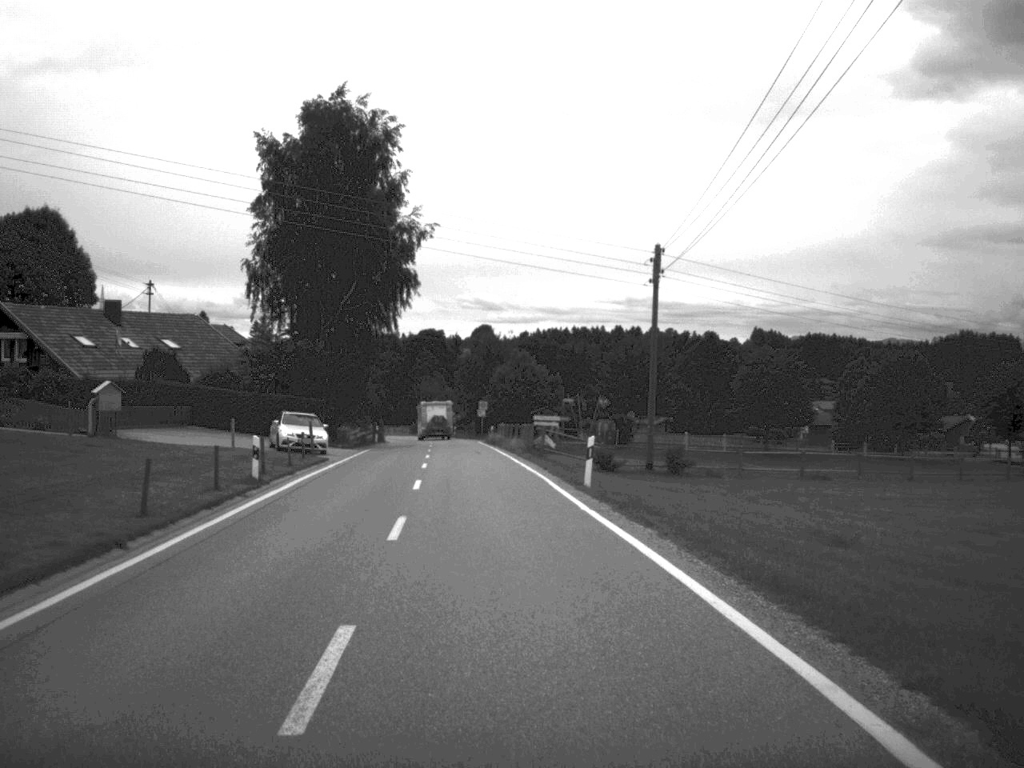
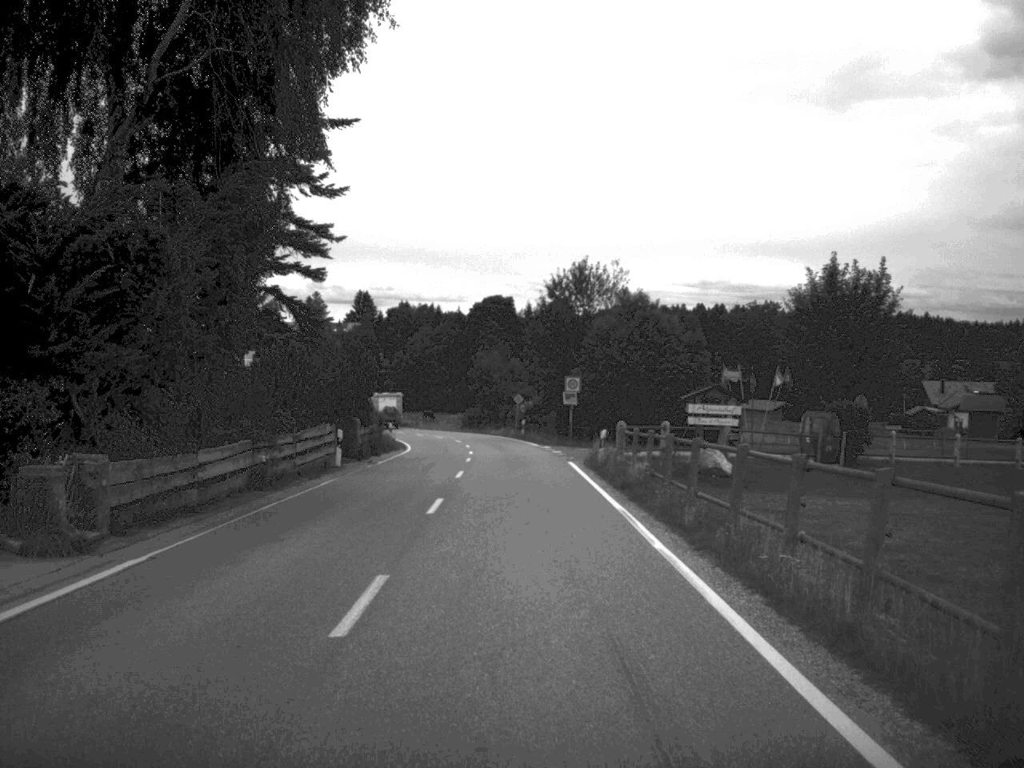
(-1.9, +41.6) m; -3°
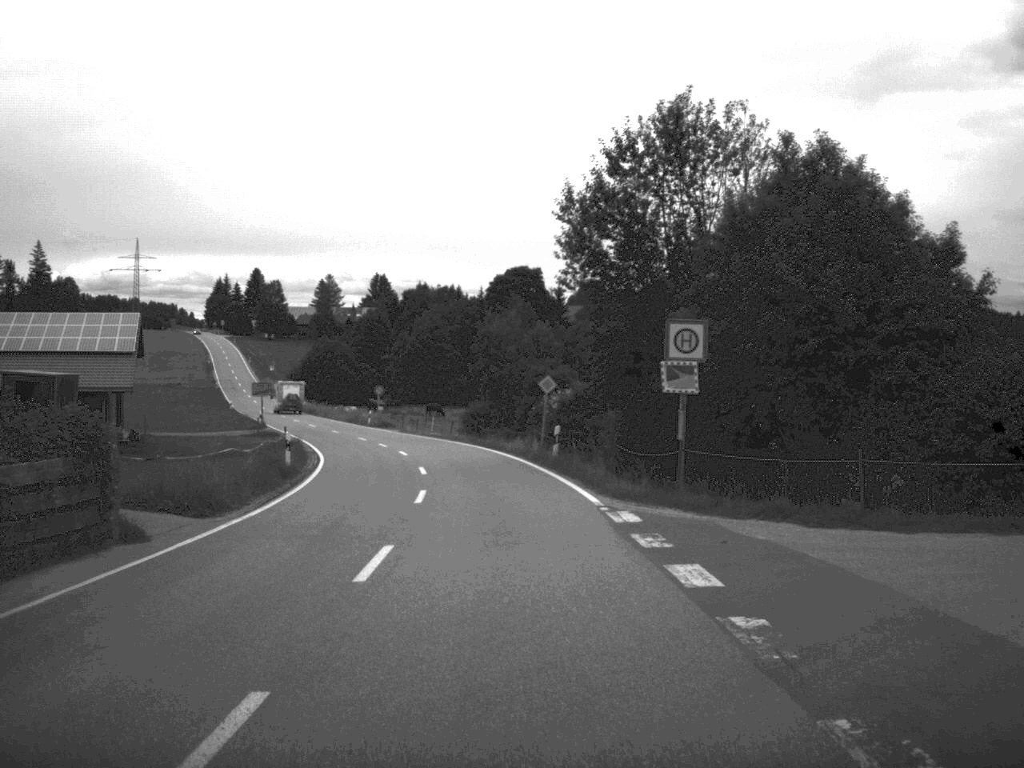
(-0.1, +32.5) m; -2°
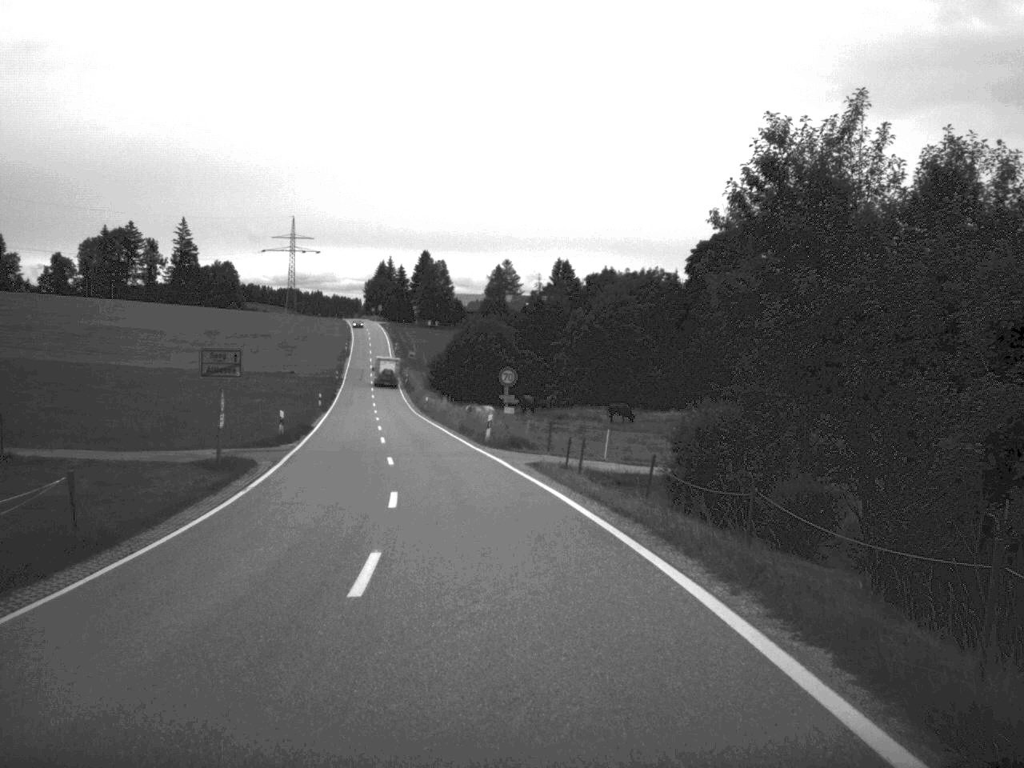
(-2.2, +37.3) m; -9°
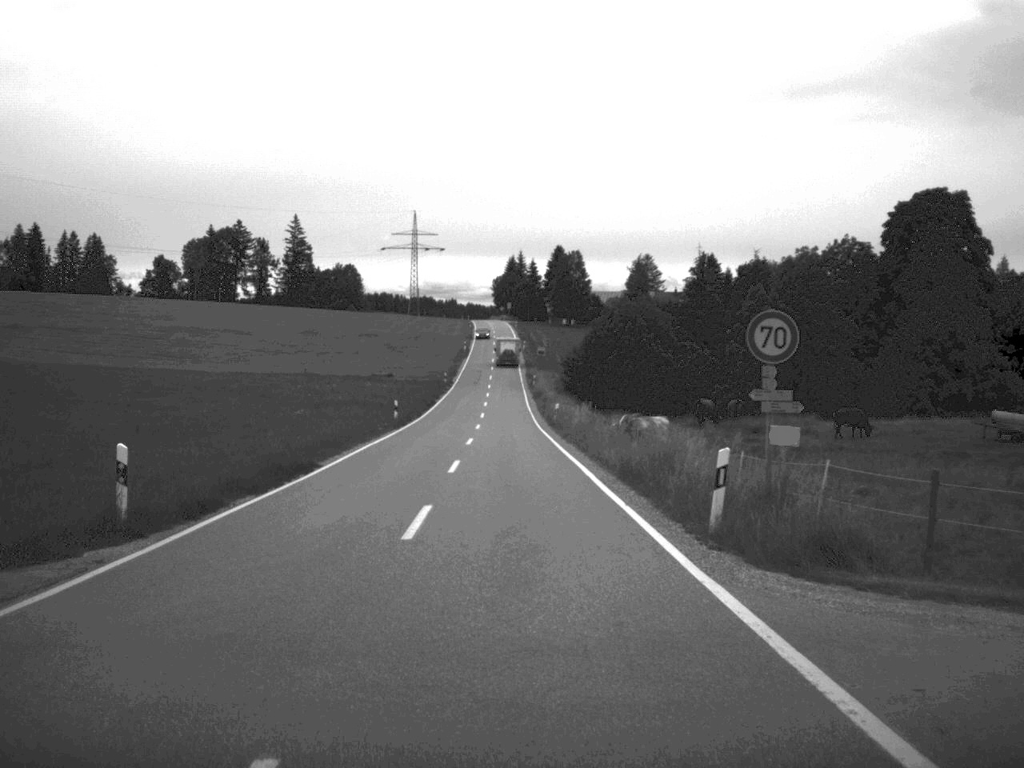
(-1.7, +27.4) m; -6°
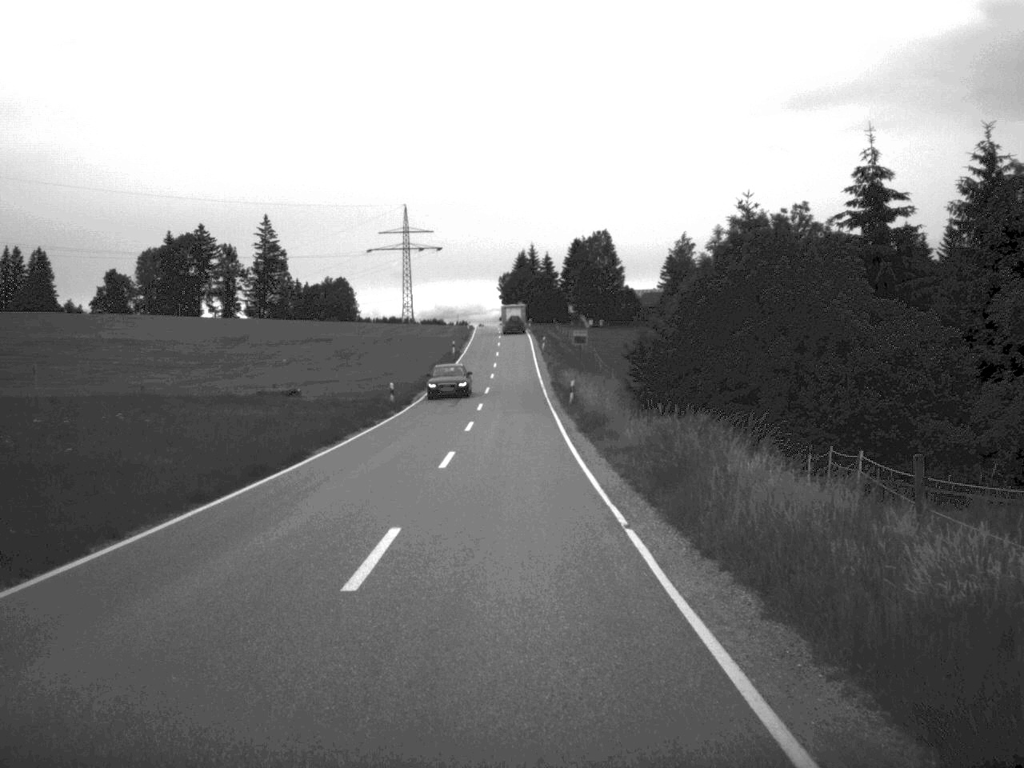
(-0.5, +50.7) m; -1°
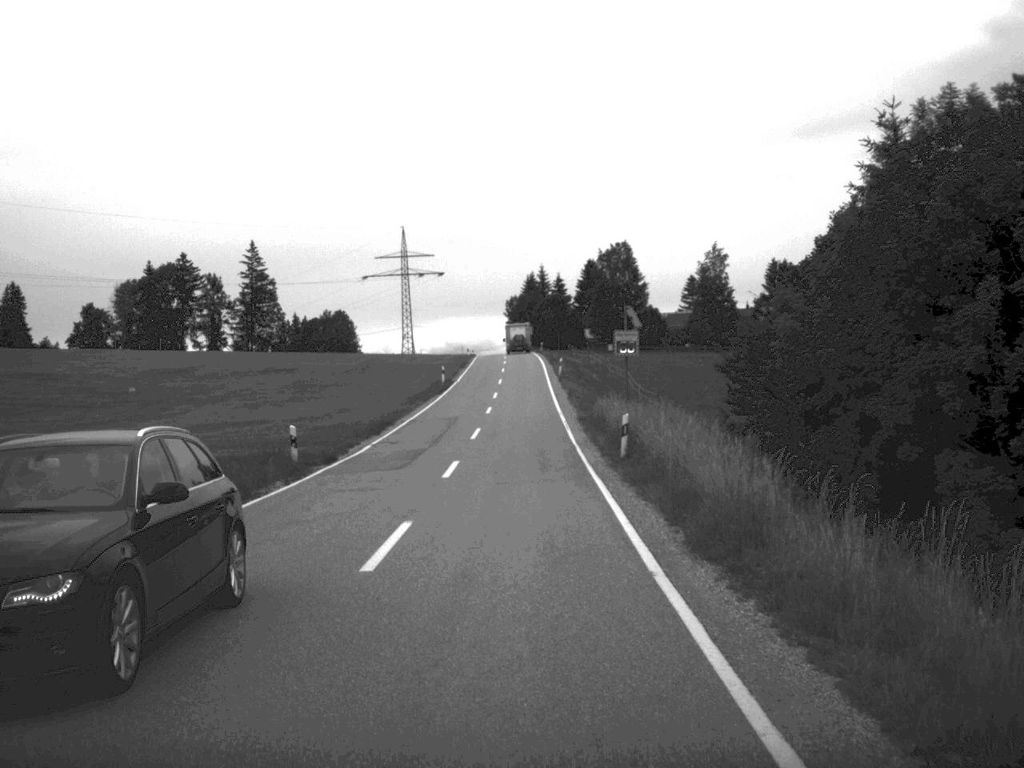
(-0.1, +22.6) m; -1°
